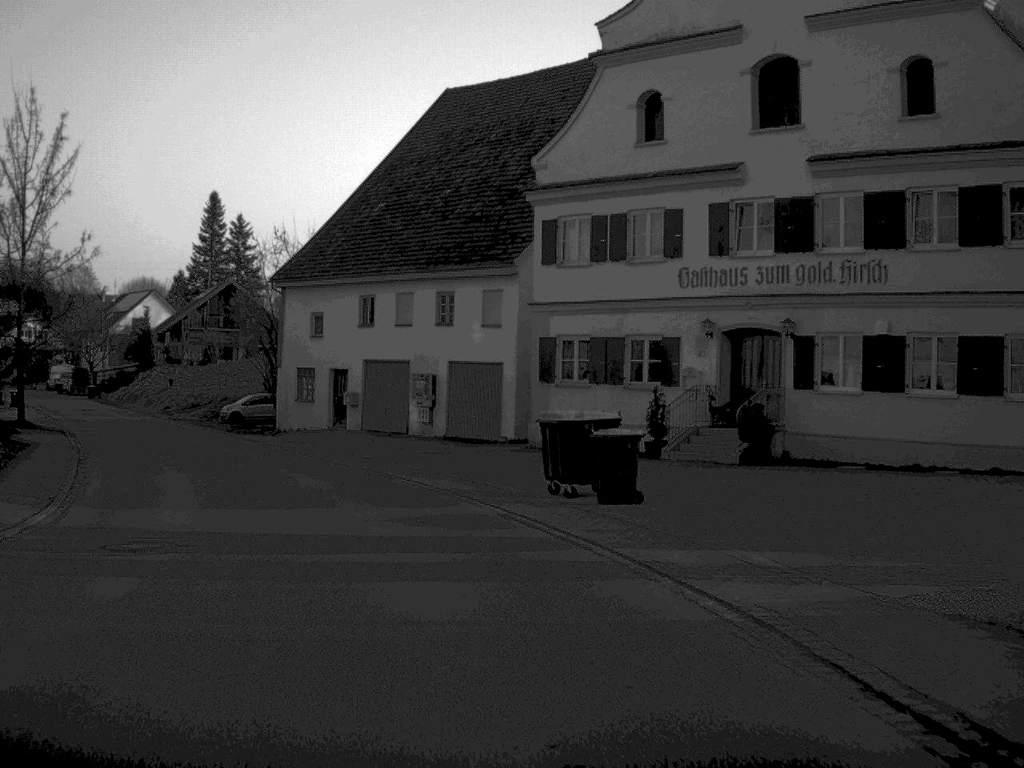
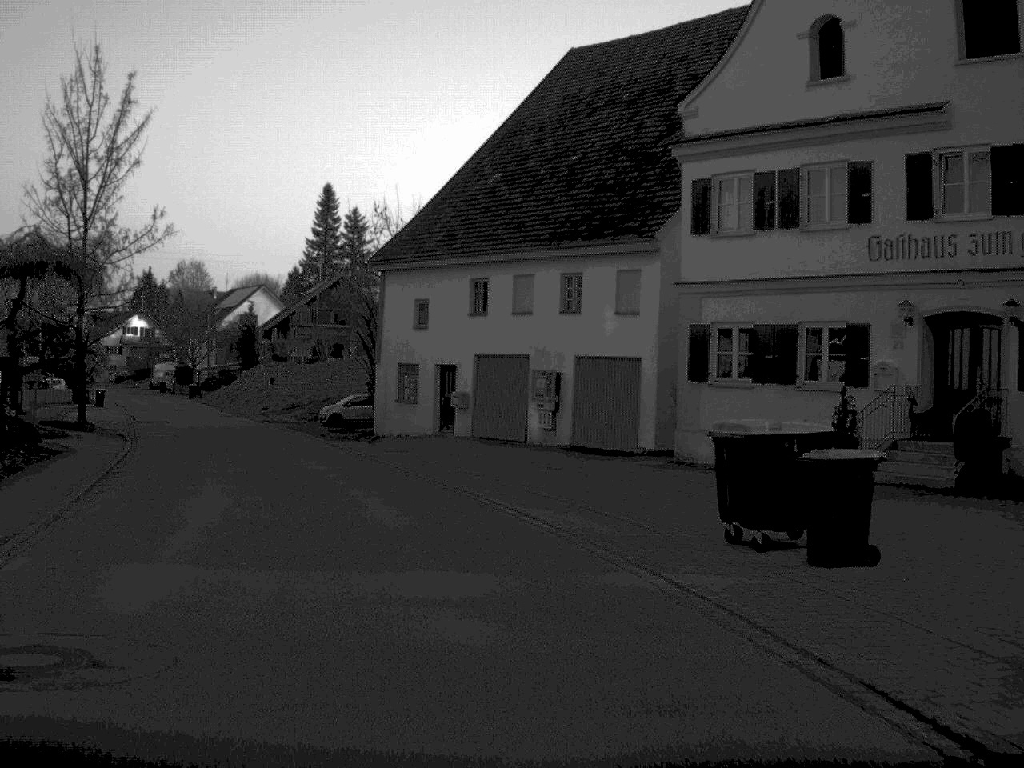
(-0.3, +6.5) m; -5°
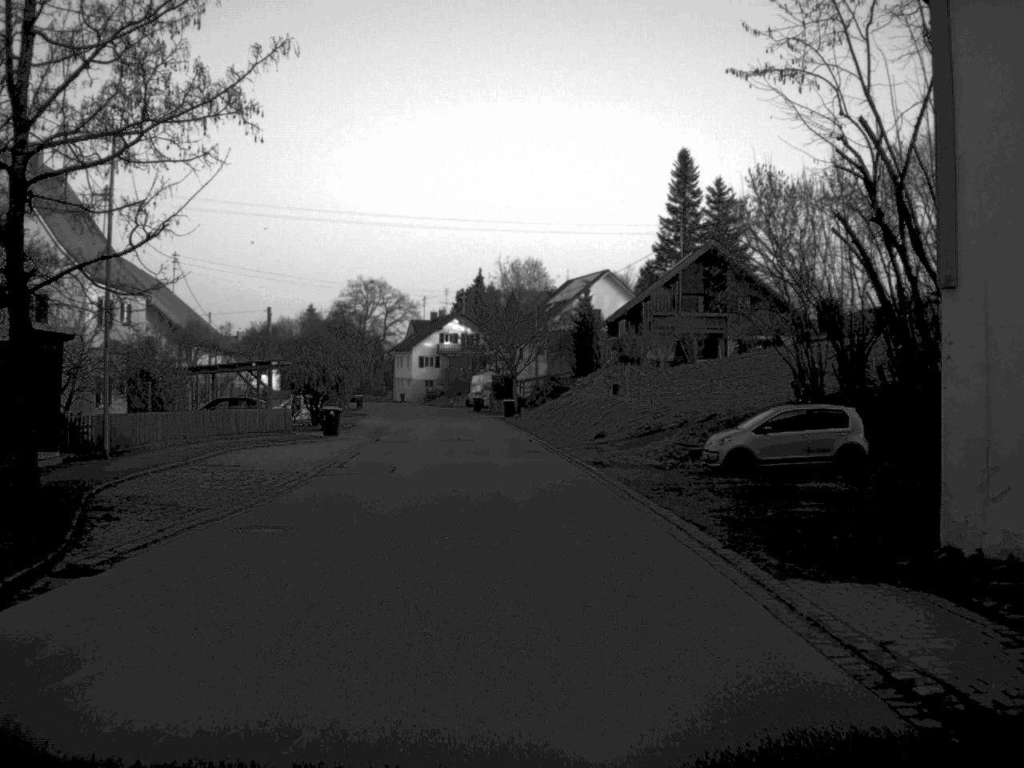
(-4.8, +29.1) m; -16°
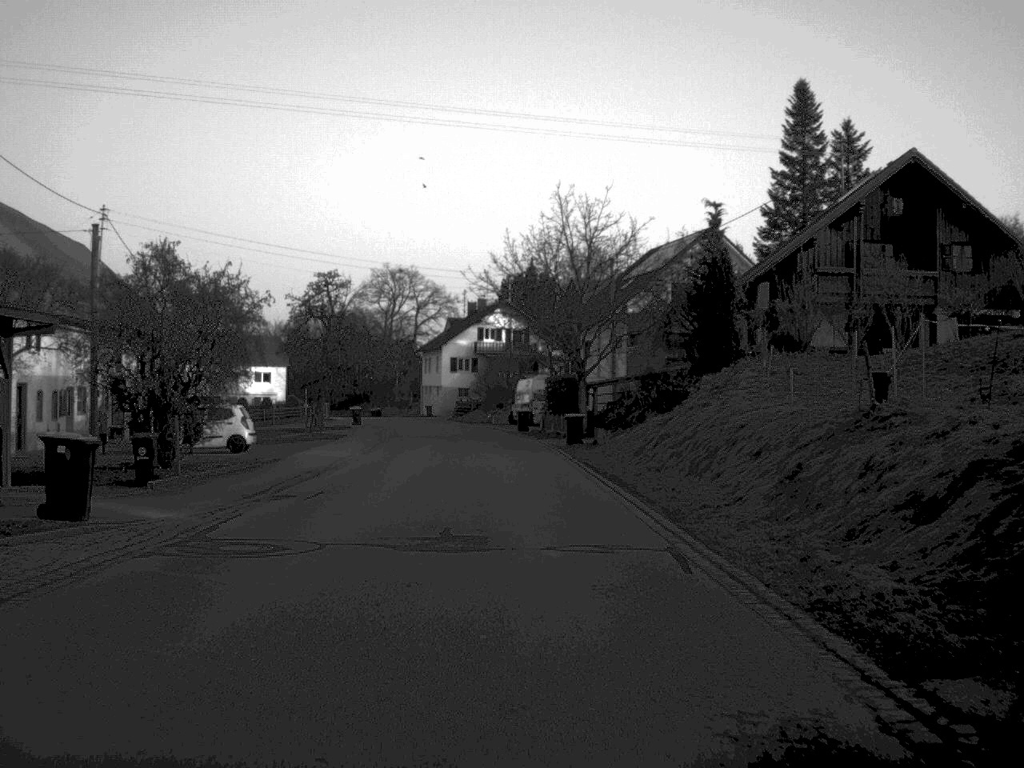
(-0.7, +31.8) m; -2°
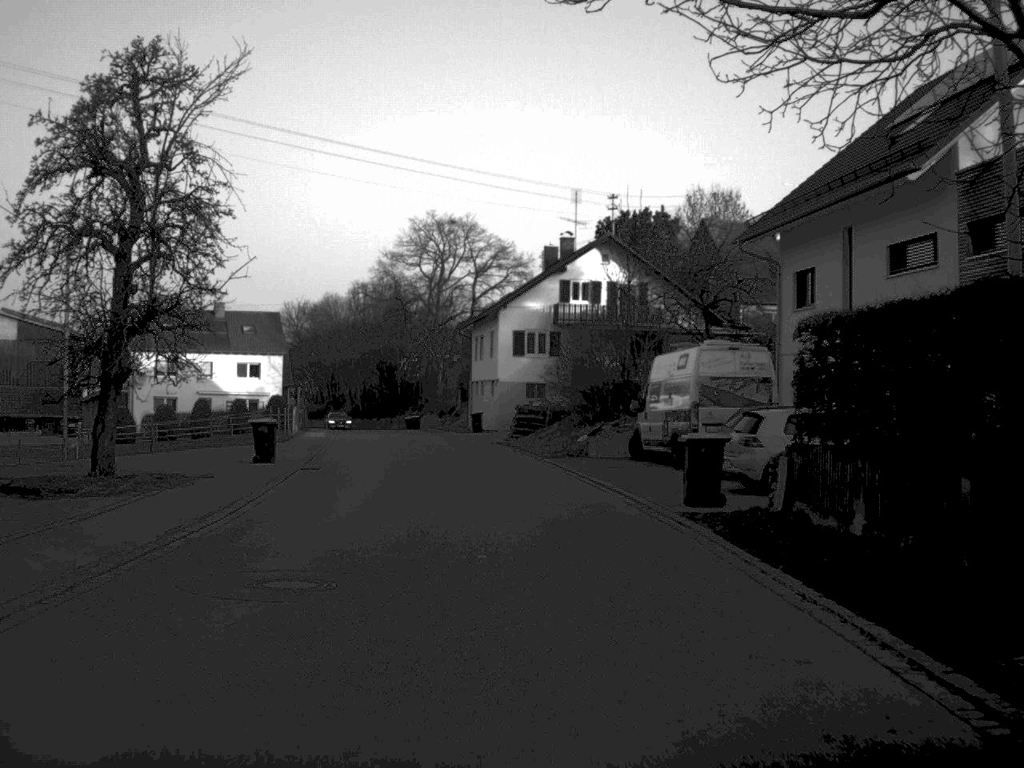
(-1.3, +44.2) m; -4°
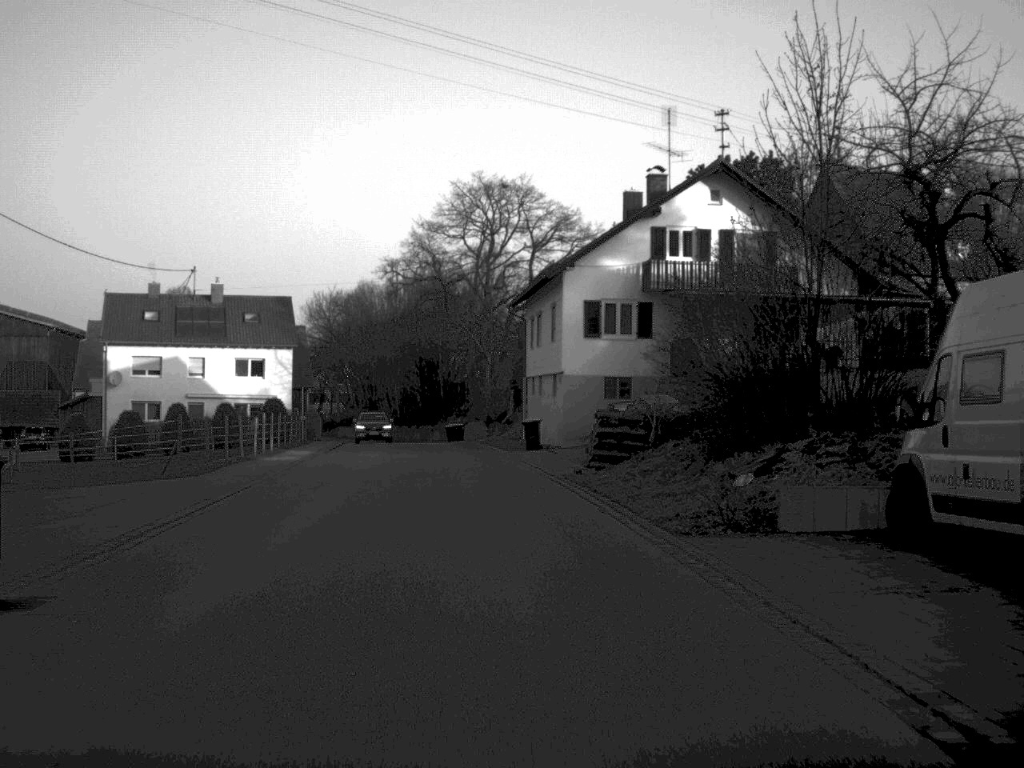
(-0.4, +19.6) m; -3°
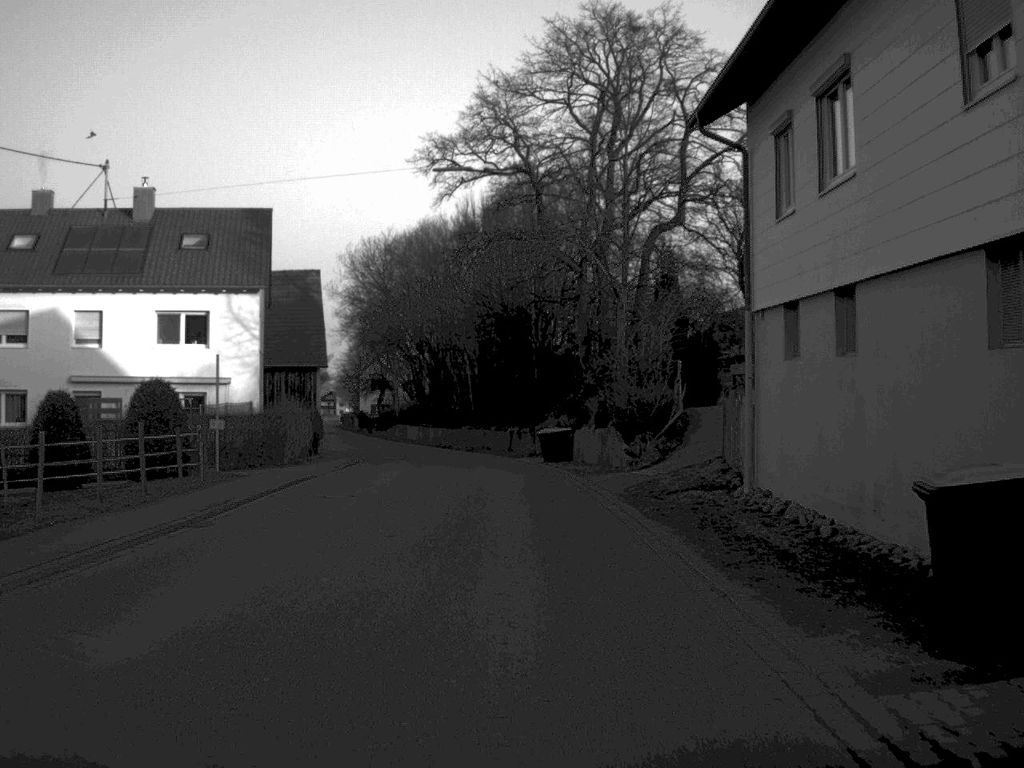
(-1.6, +35.7) m; -5°
